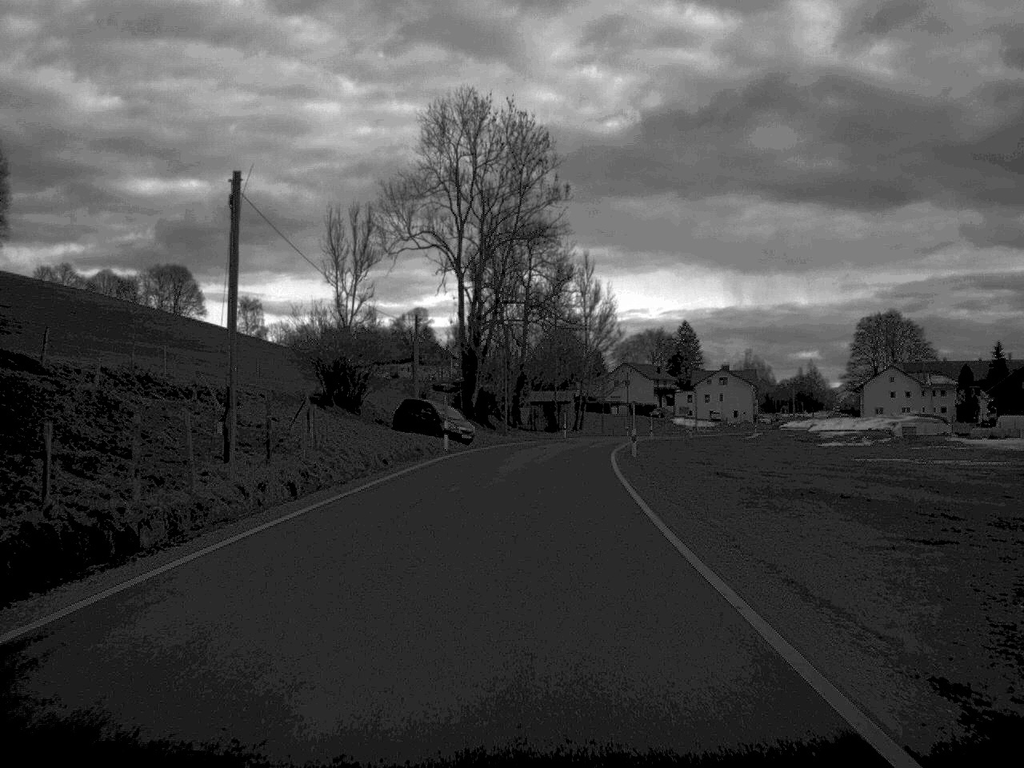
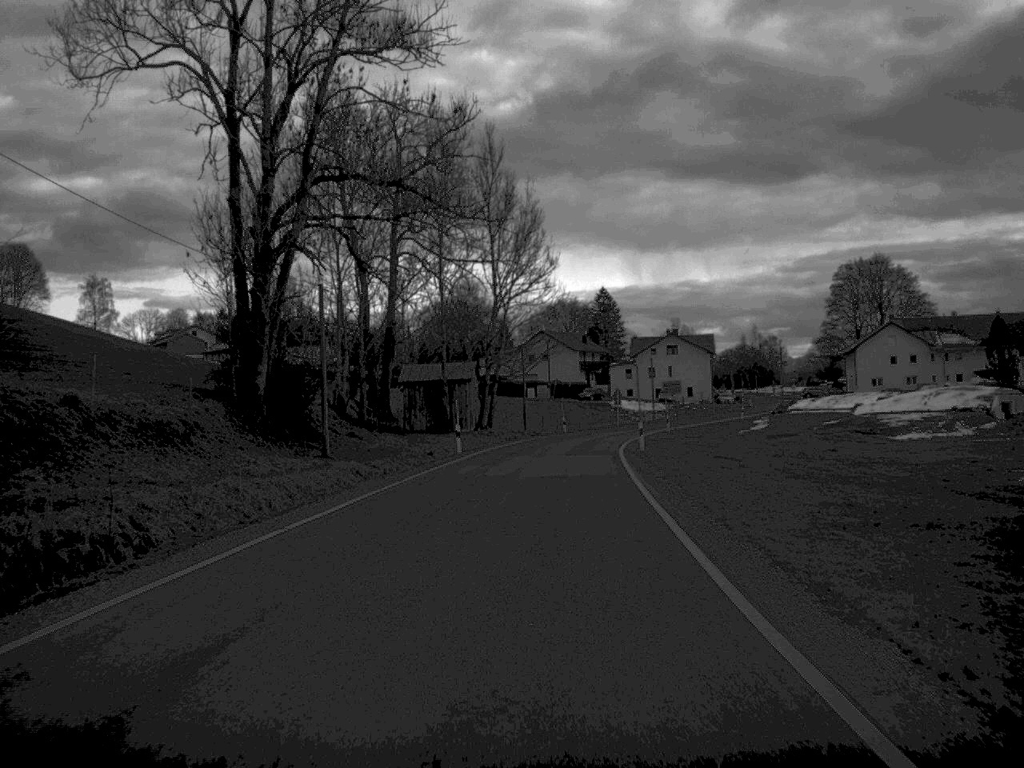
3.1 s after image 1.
(+1.8, +49.4) m; +4°
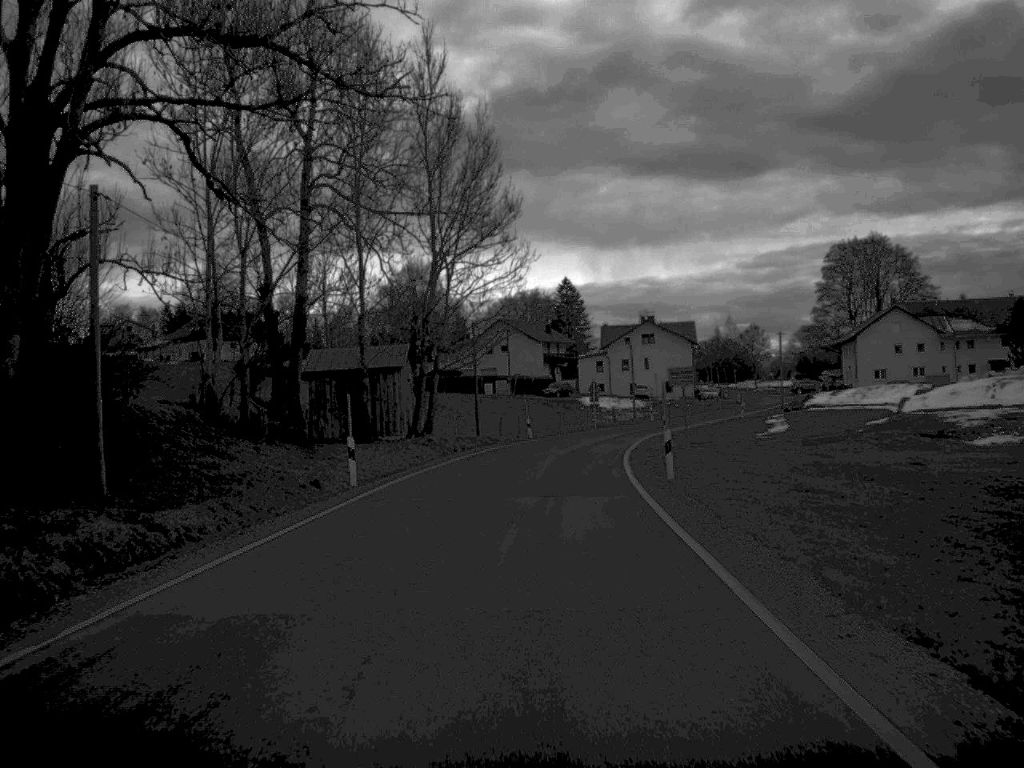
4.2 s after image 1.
(+0.3, +18.7) m; +2°
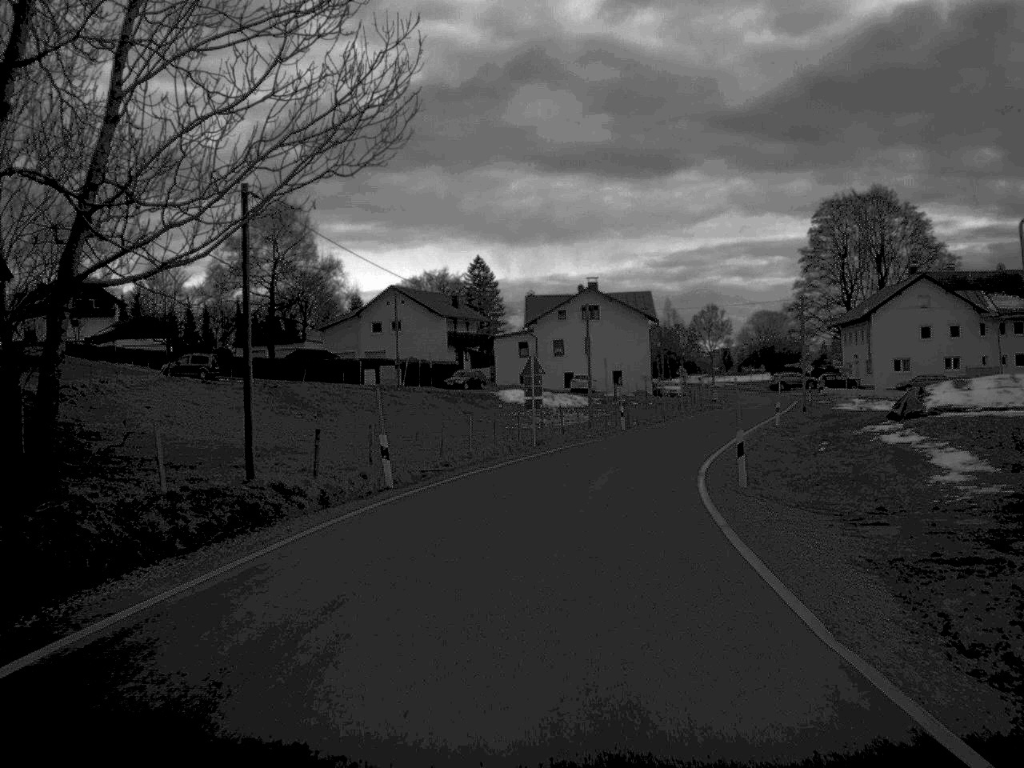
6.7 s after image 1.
(+0.9, +37.3) m; +4°
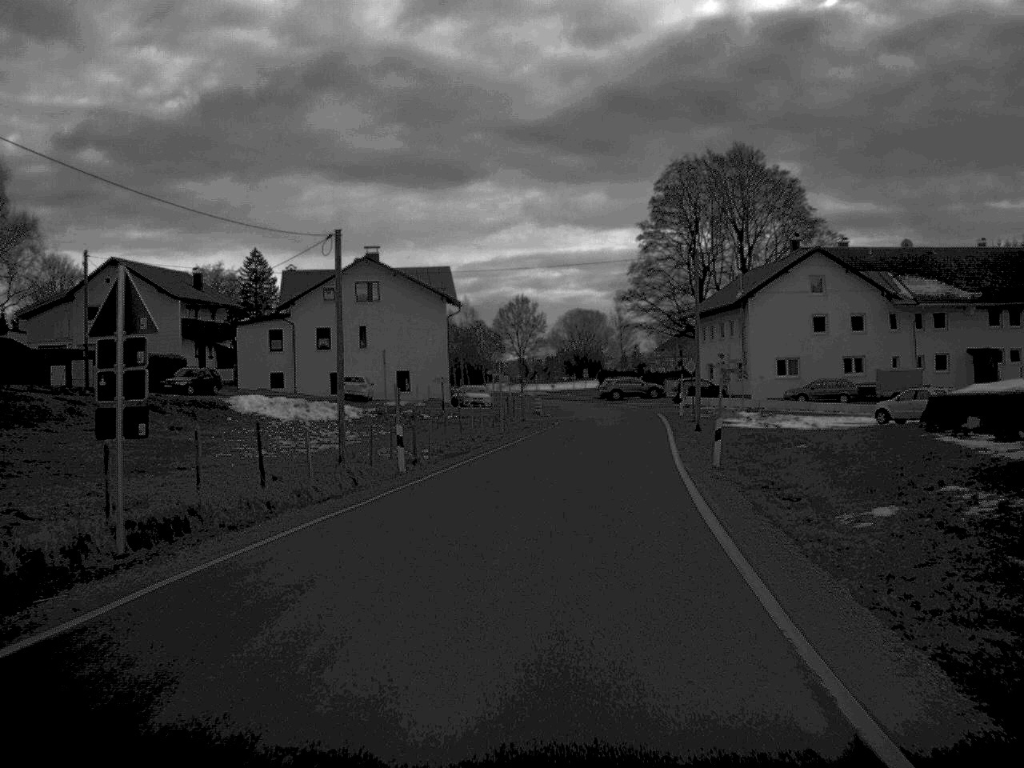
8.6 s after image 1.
(+2.1, +27.3) m; +9°
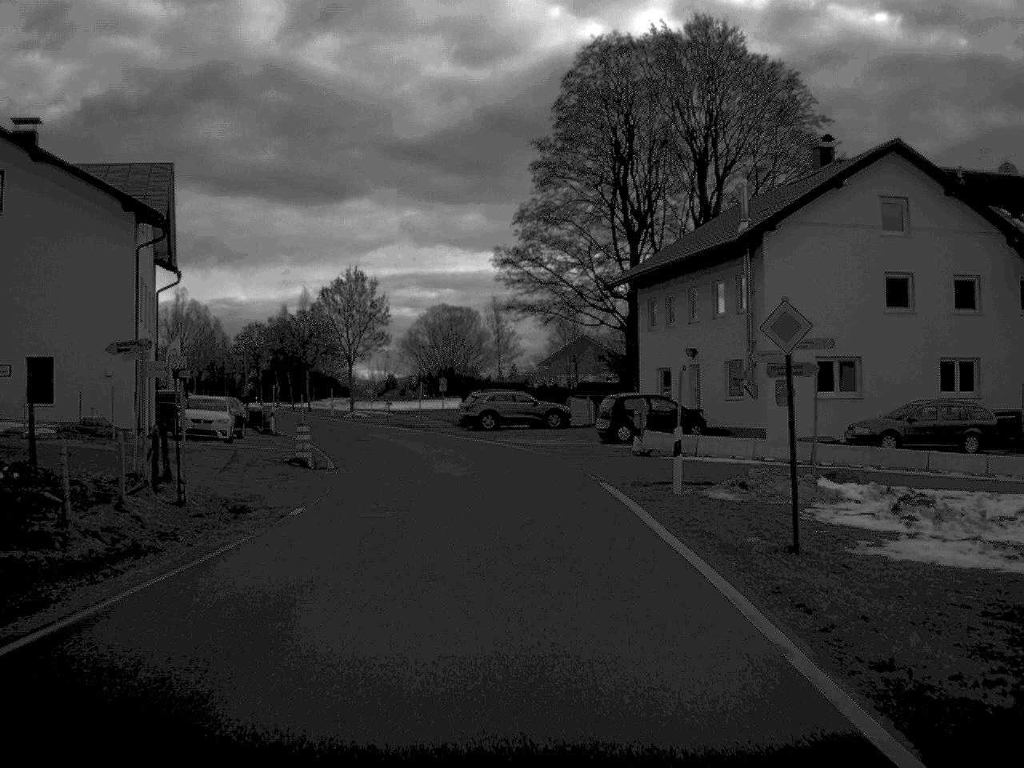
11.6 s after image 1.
(+2.7, +40.4) m; +5°
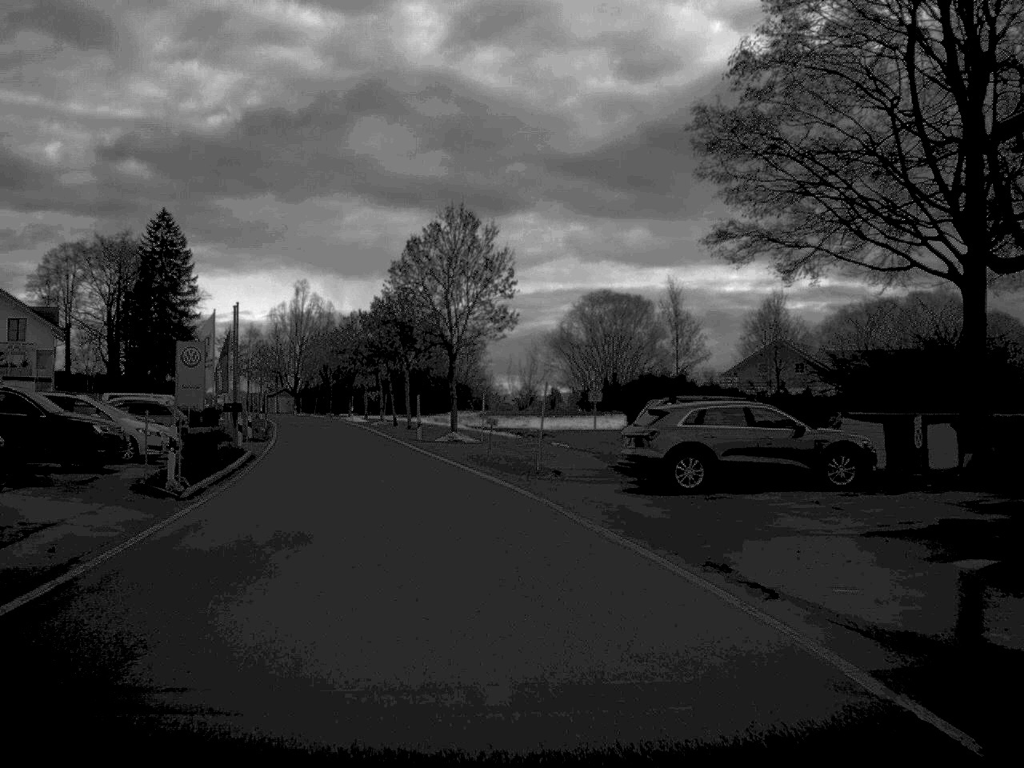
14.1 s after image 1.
(-1.5, +31.6) m; -8°
